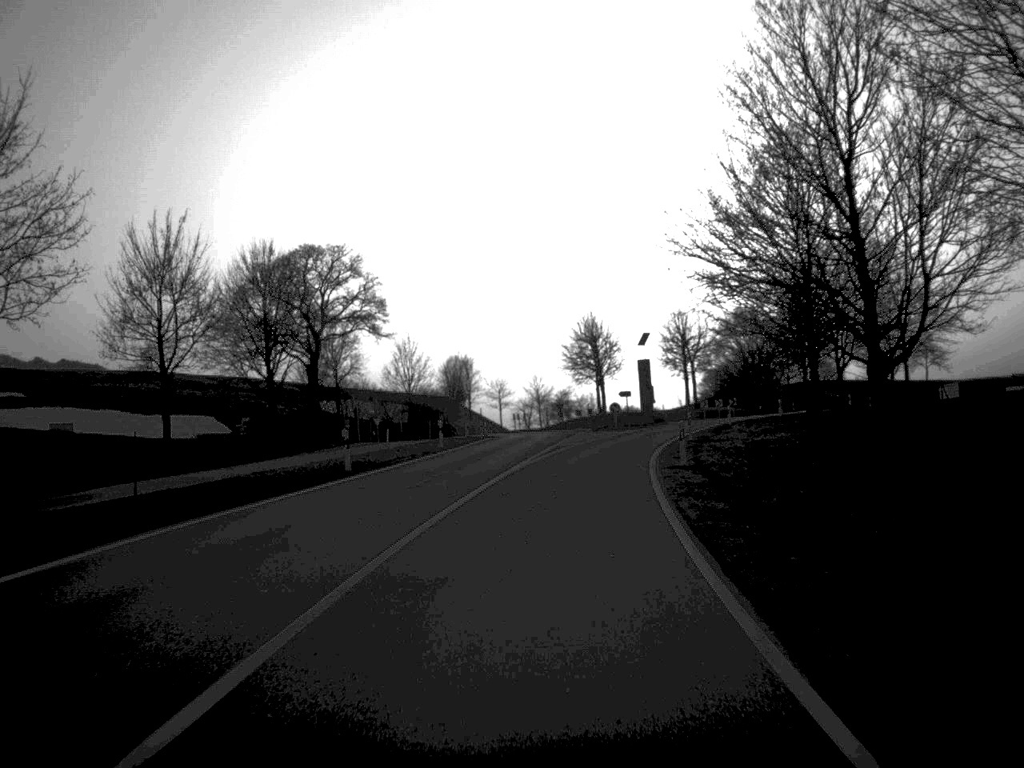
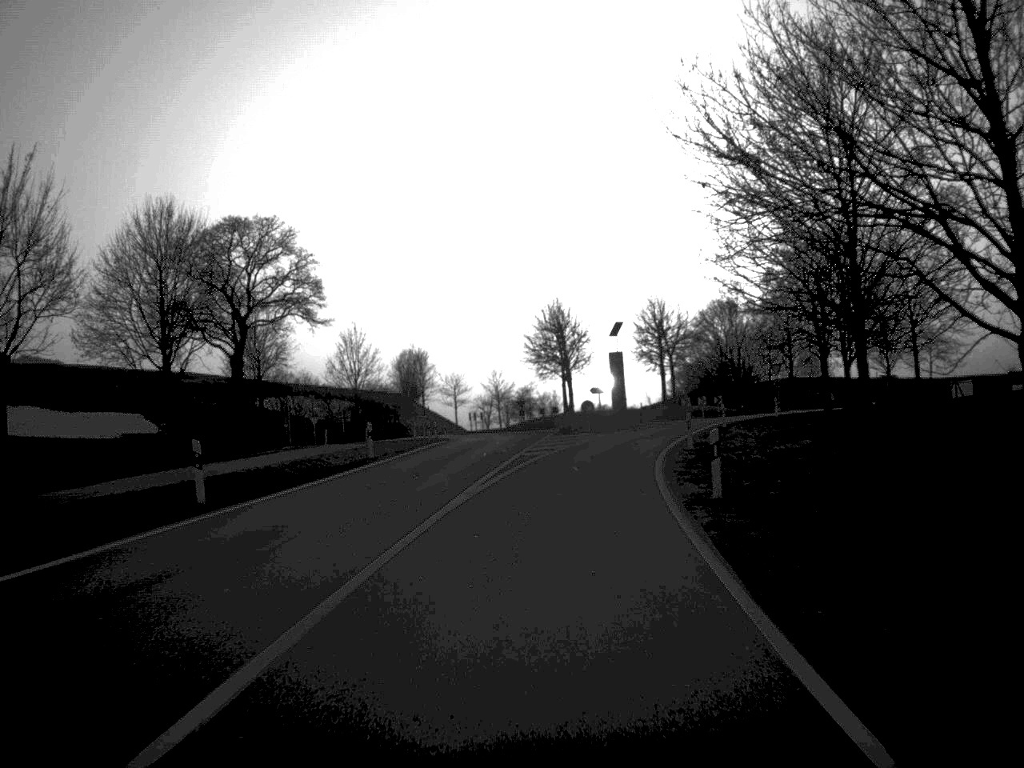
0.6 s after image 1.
(+0.2, +10.8) m; +2°
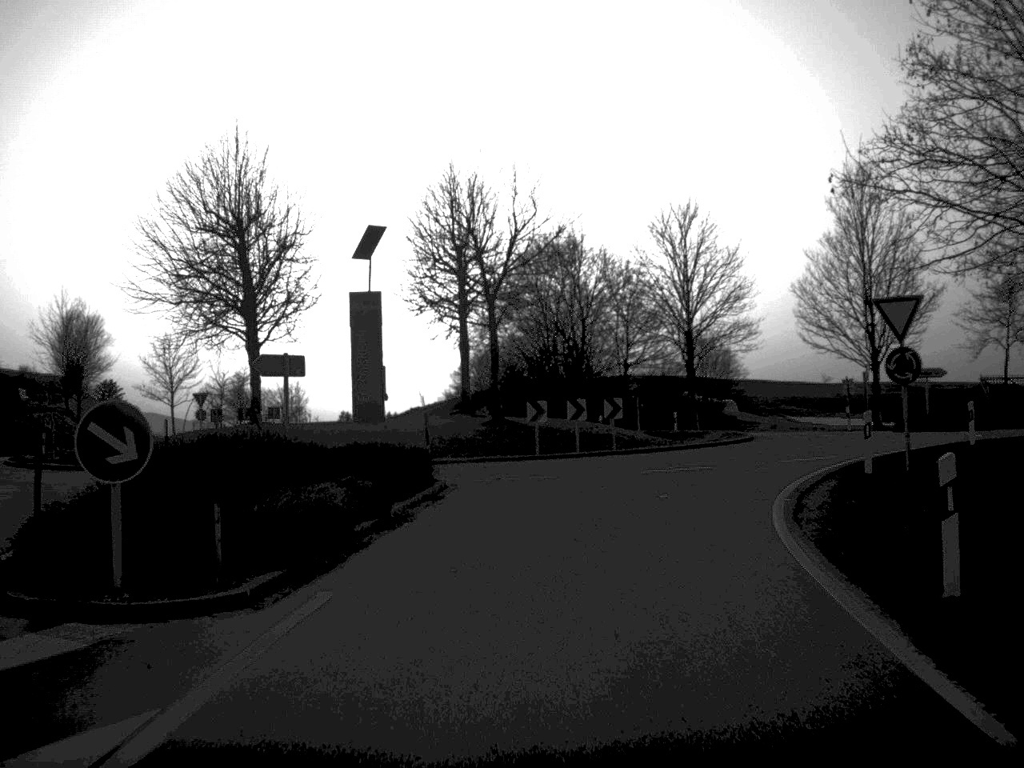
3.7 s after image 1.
(+3.8, +47.9) m; +10°
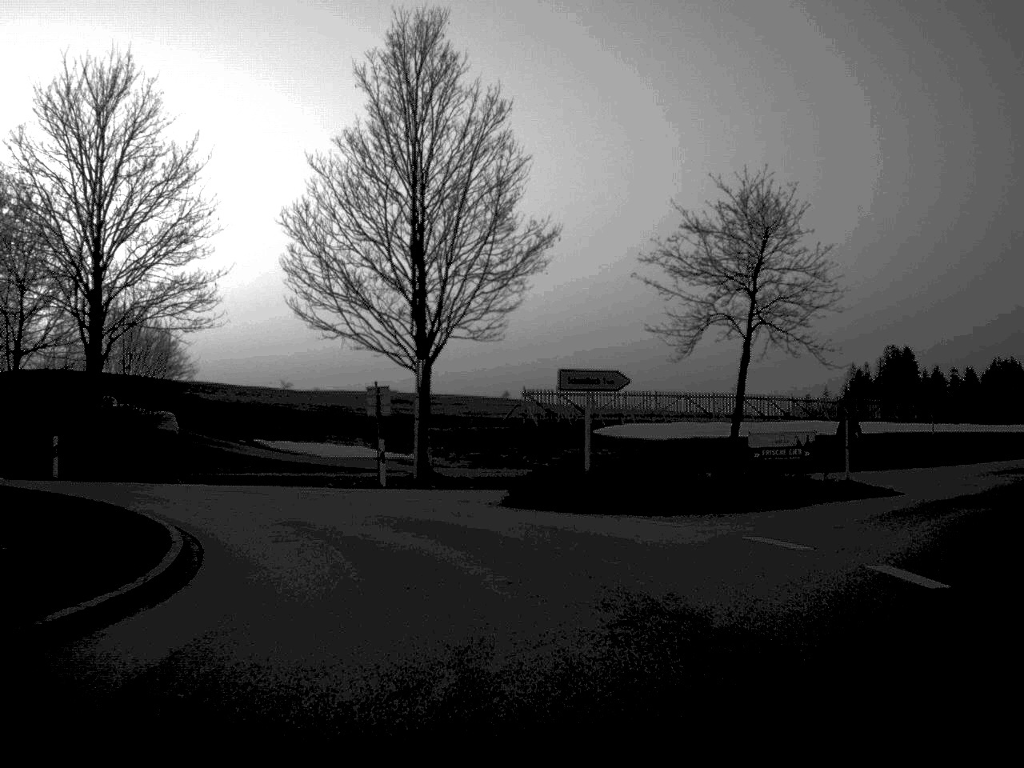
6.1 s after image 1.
(+4.2, +24.9) m; +25°
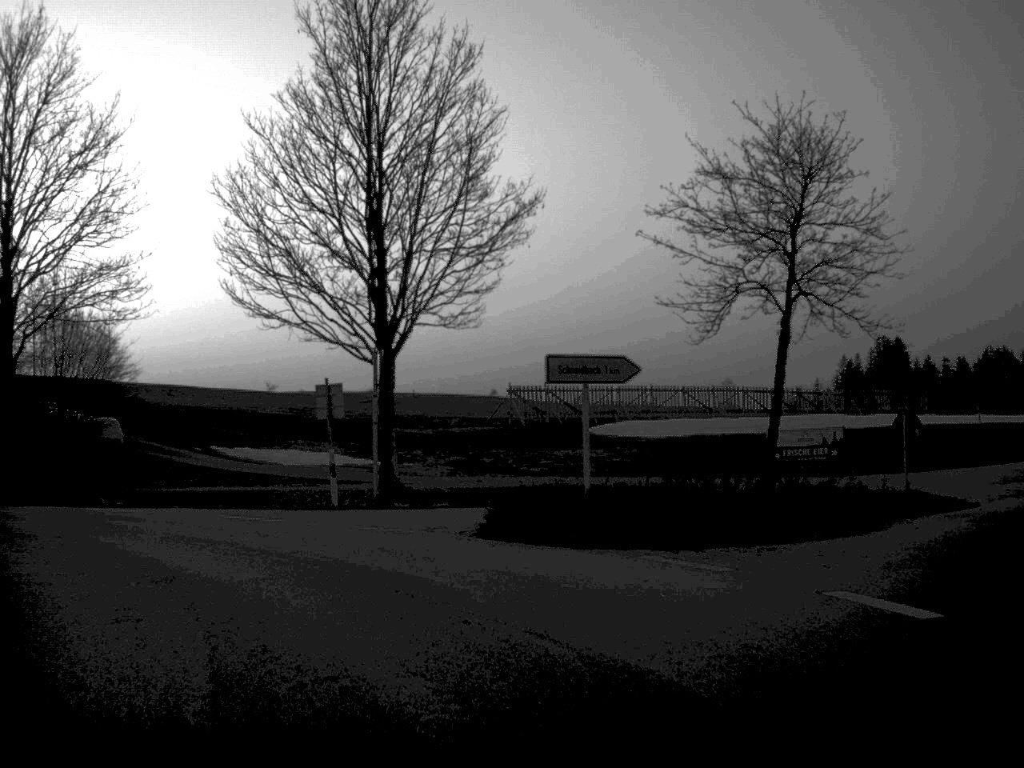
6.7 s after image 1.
(0.0, +5.0) m; 0°
